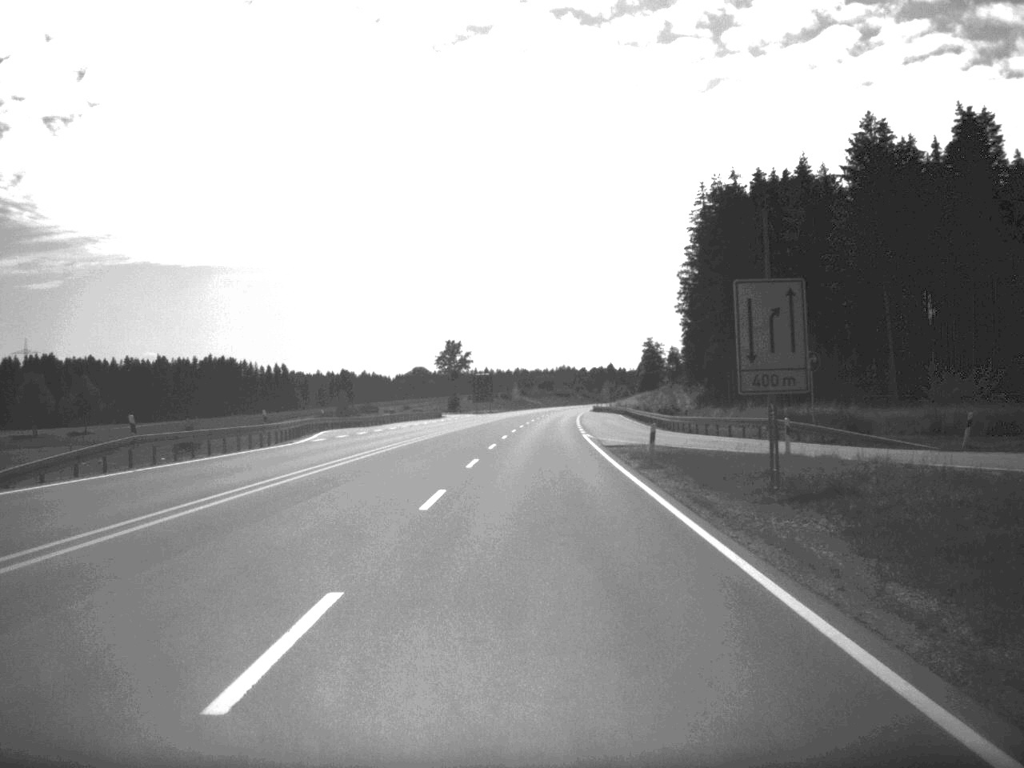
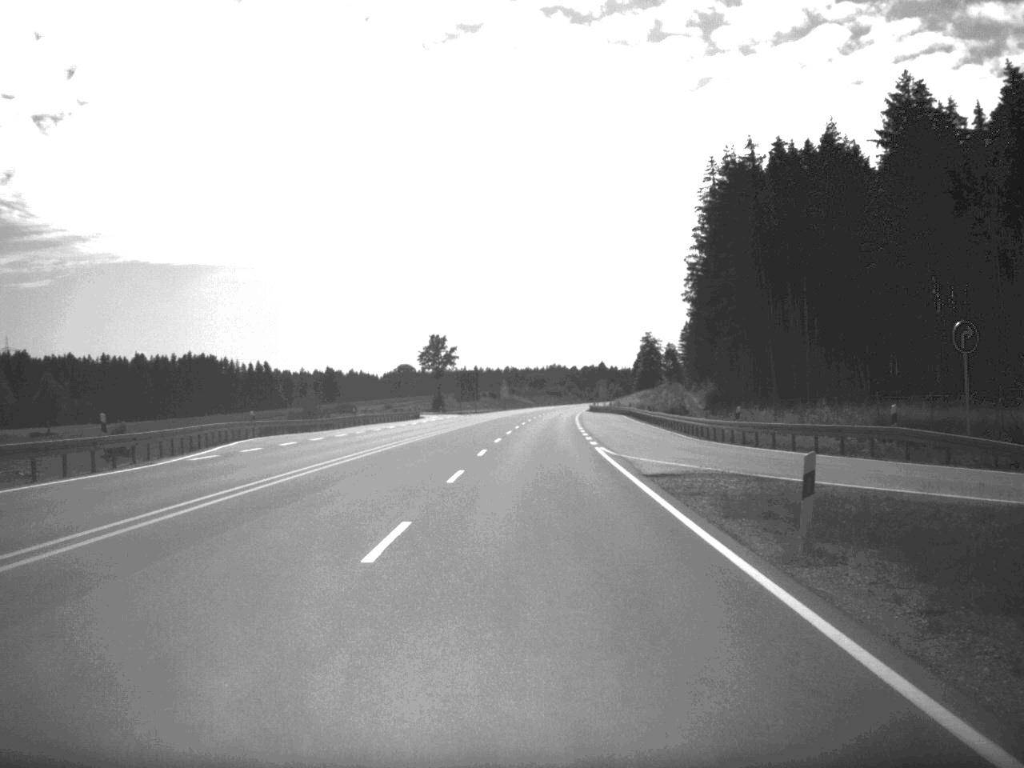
(+0.1, +17.9) m; 0°
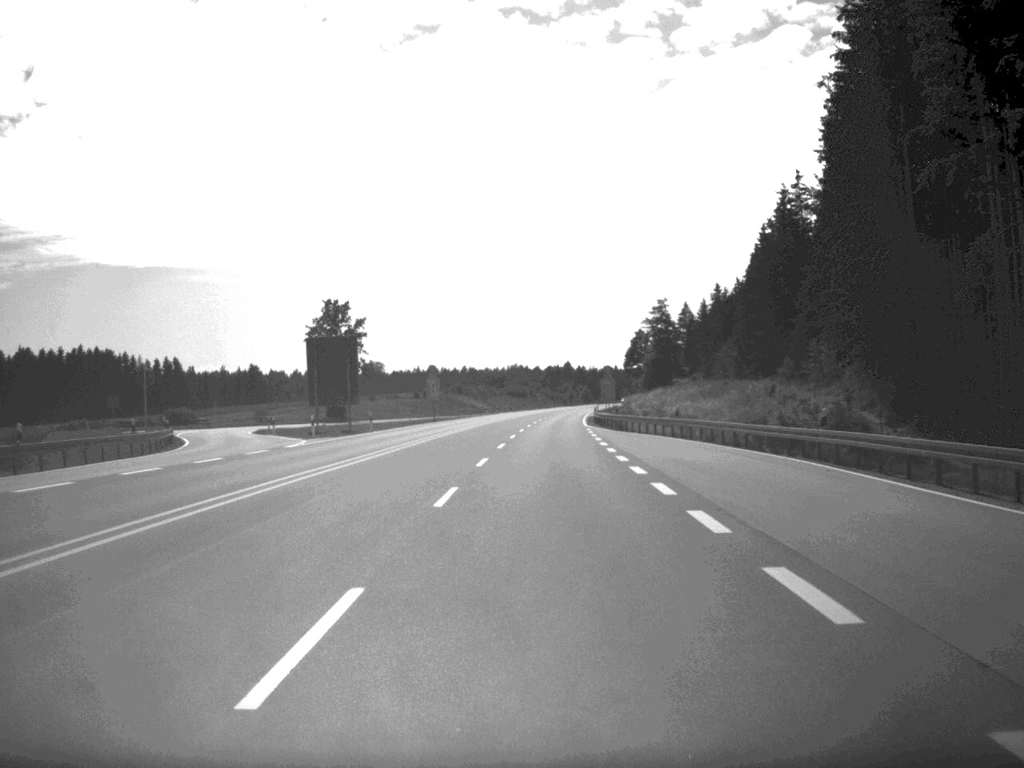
(+1.2, +89.0) m; +1°
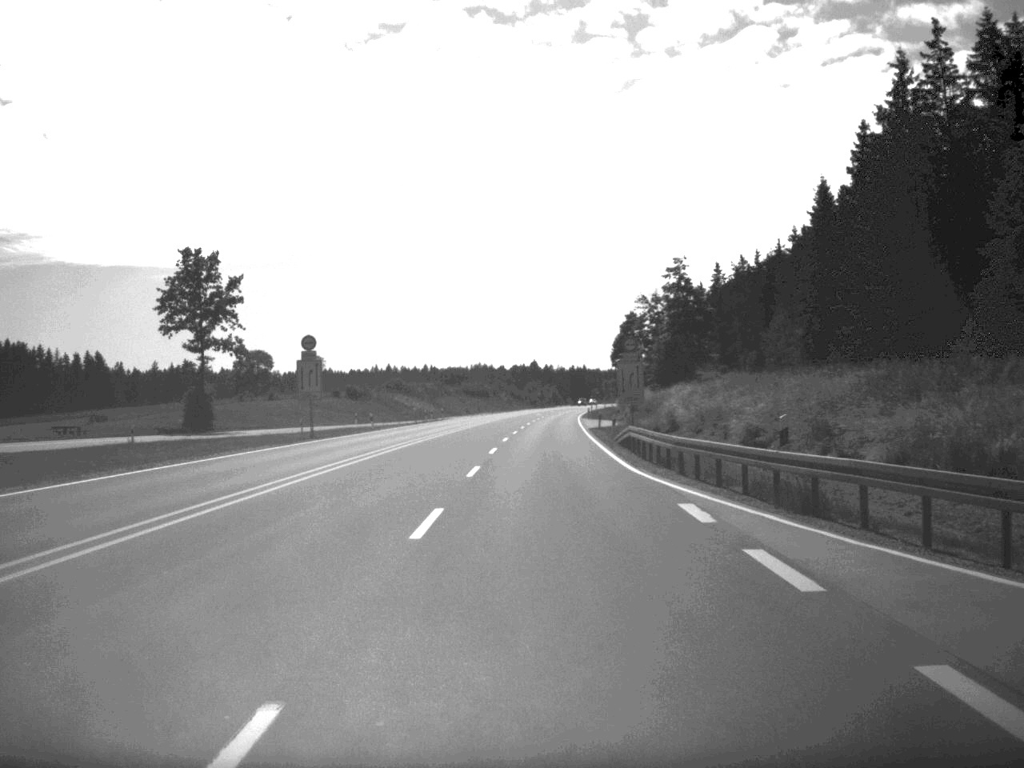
(+0.5, +51.6) m; +1°
